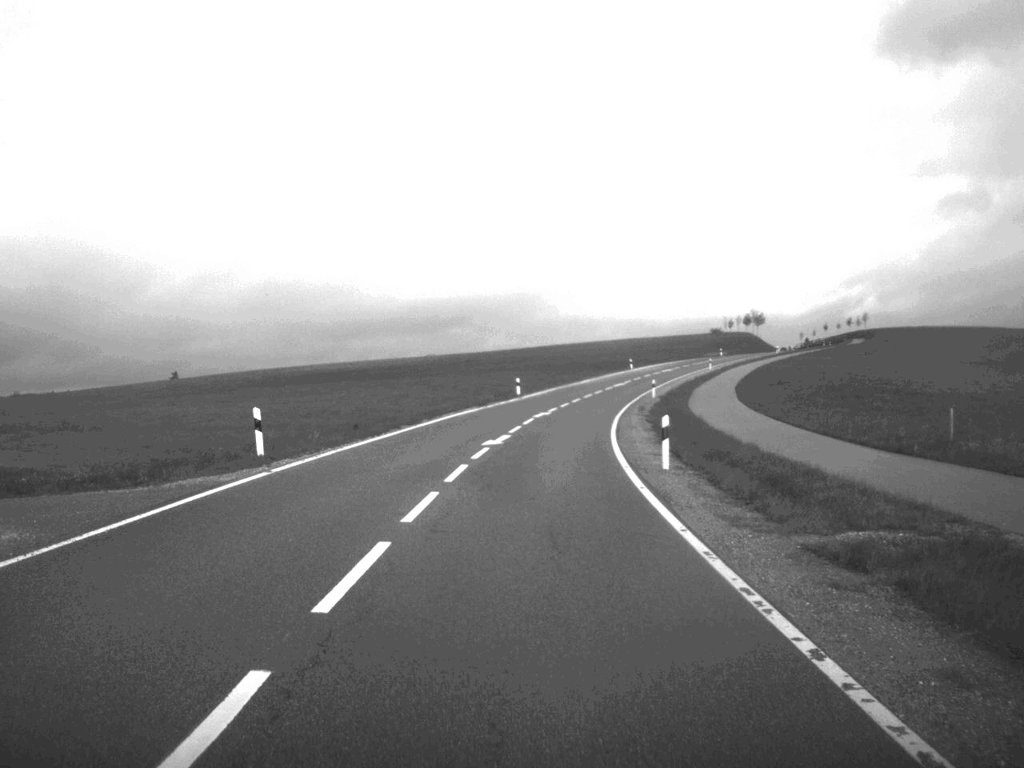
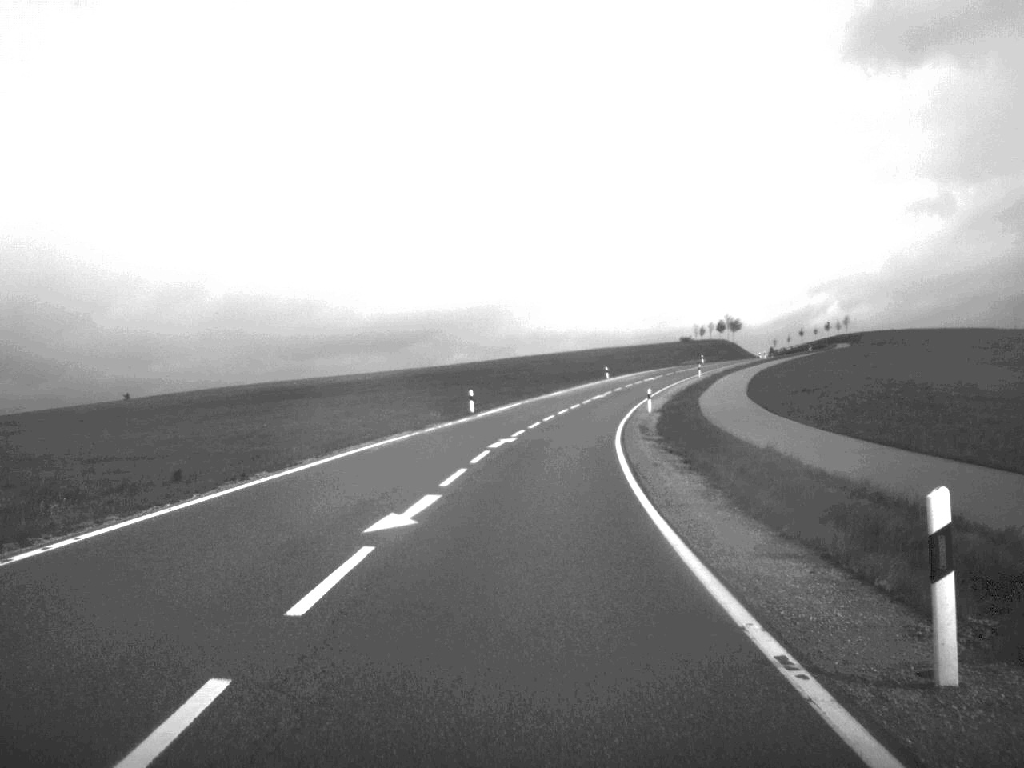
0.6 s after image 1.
(+0.3, +17.7) m; +2°
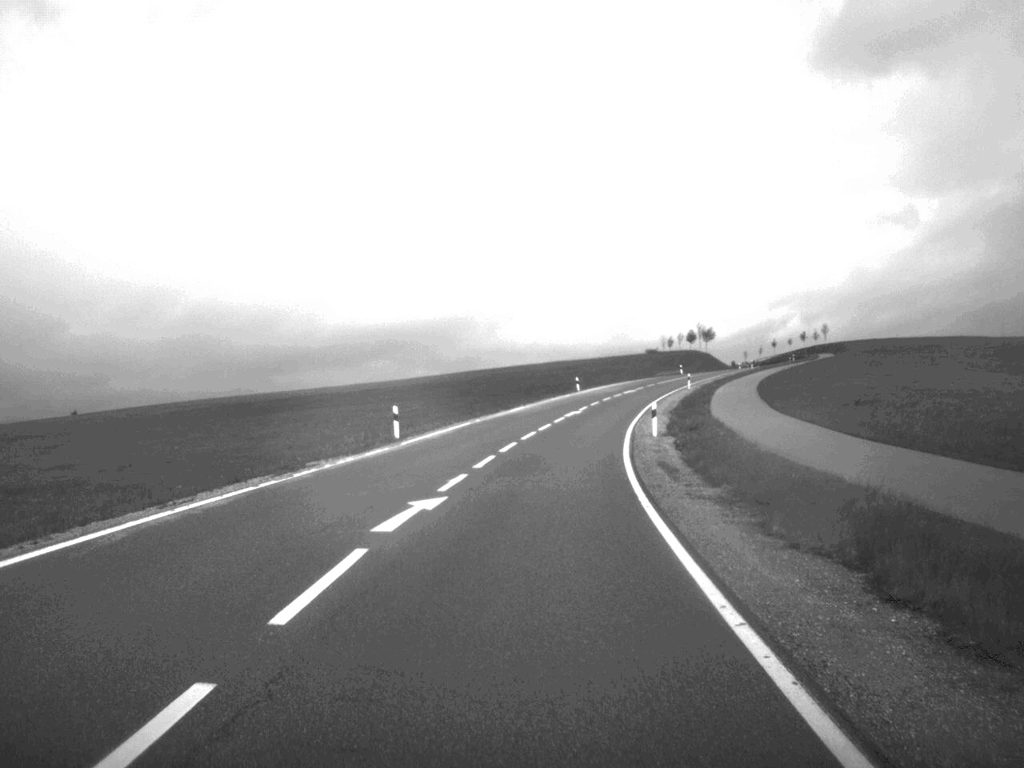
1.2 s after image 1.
(+0.3, +17.7) m; +2°
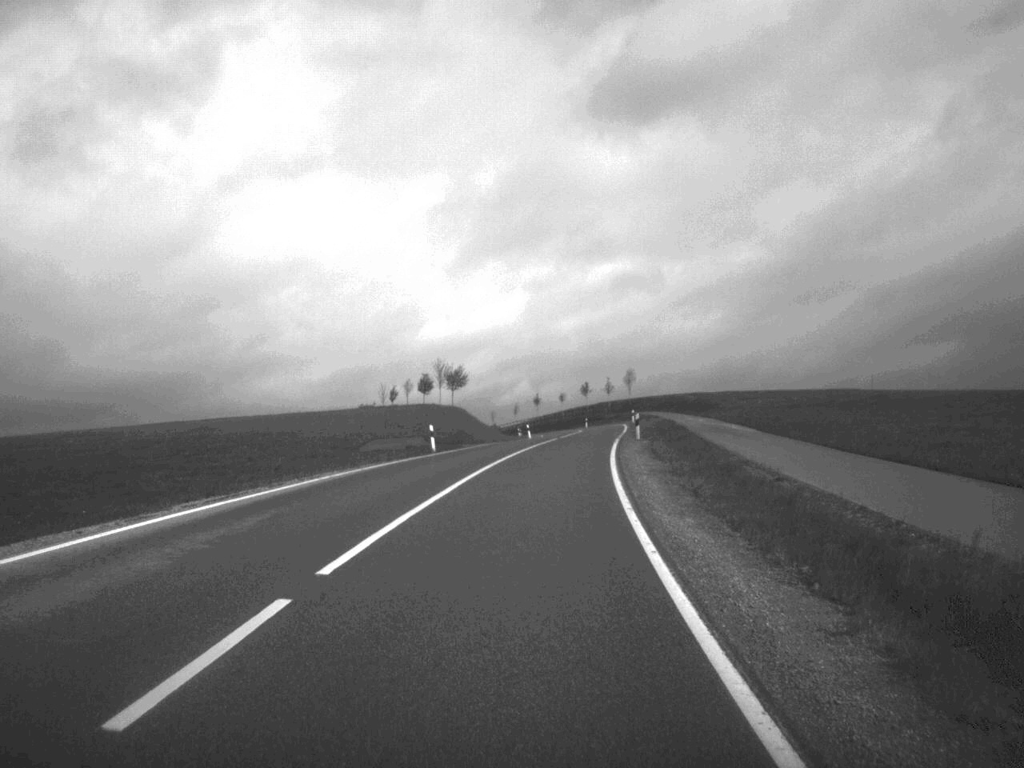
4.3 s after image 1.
(+9.5, +88.5) m; +12°
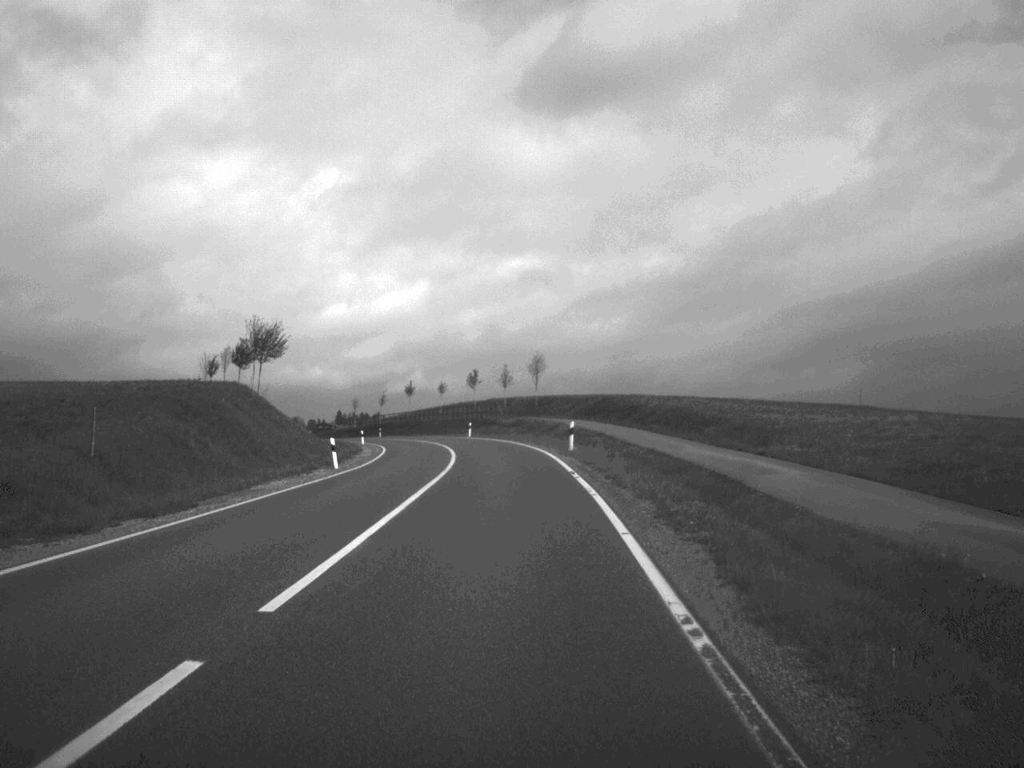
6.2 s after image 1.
(+2.7, +53.6) m; +5°
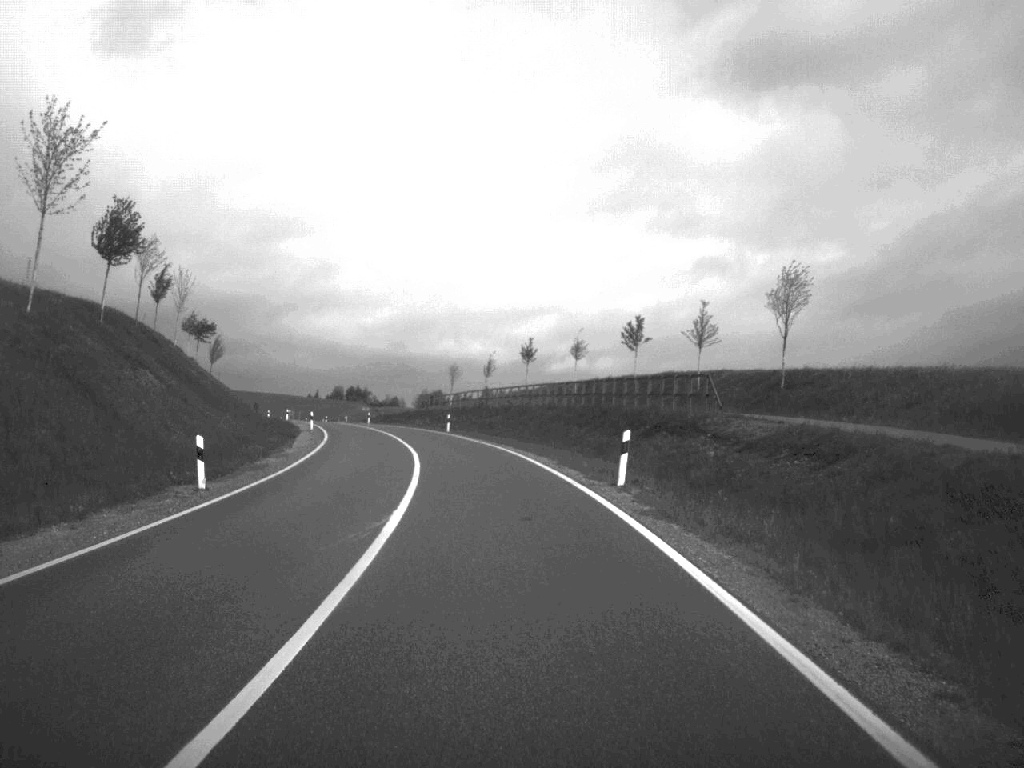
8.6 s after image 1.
(-3.2, +68.5) m; -7°
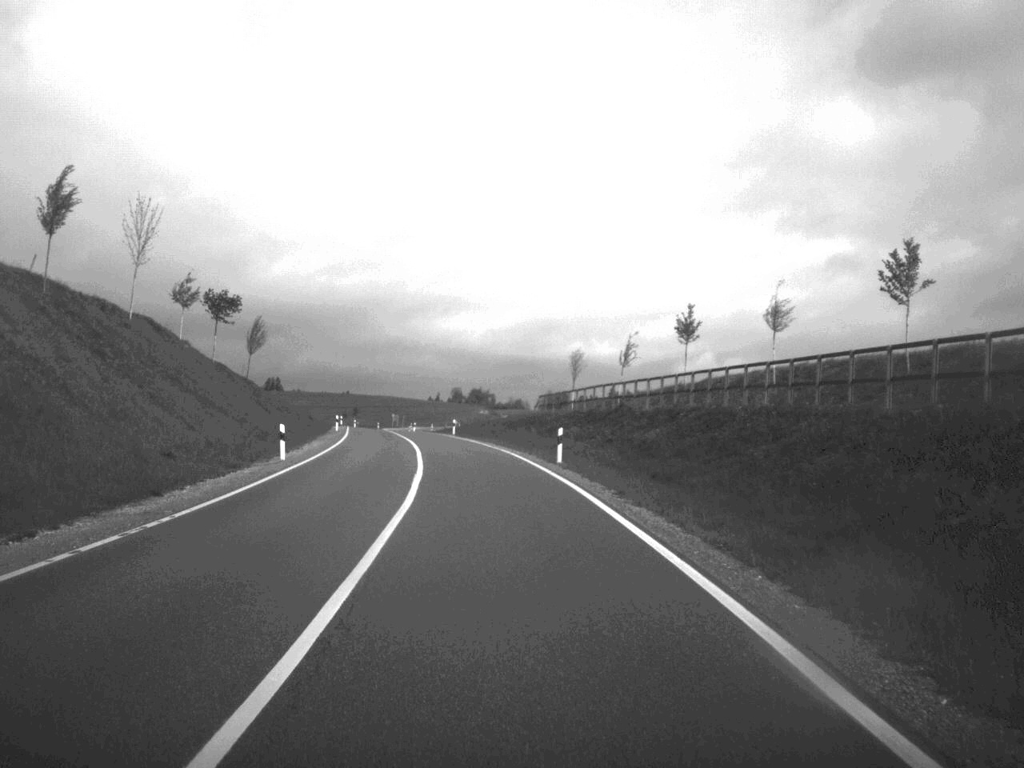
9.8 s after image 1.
(-1.8, +36.9) m; -6°
